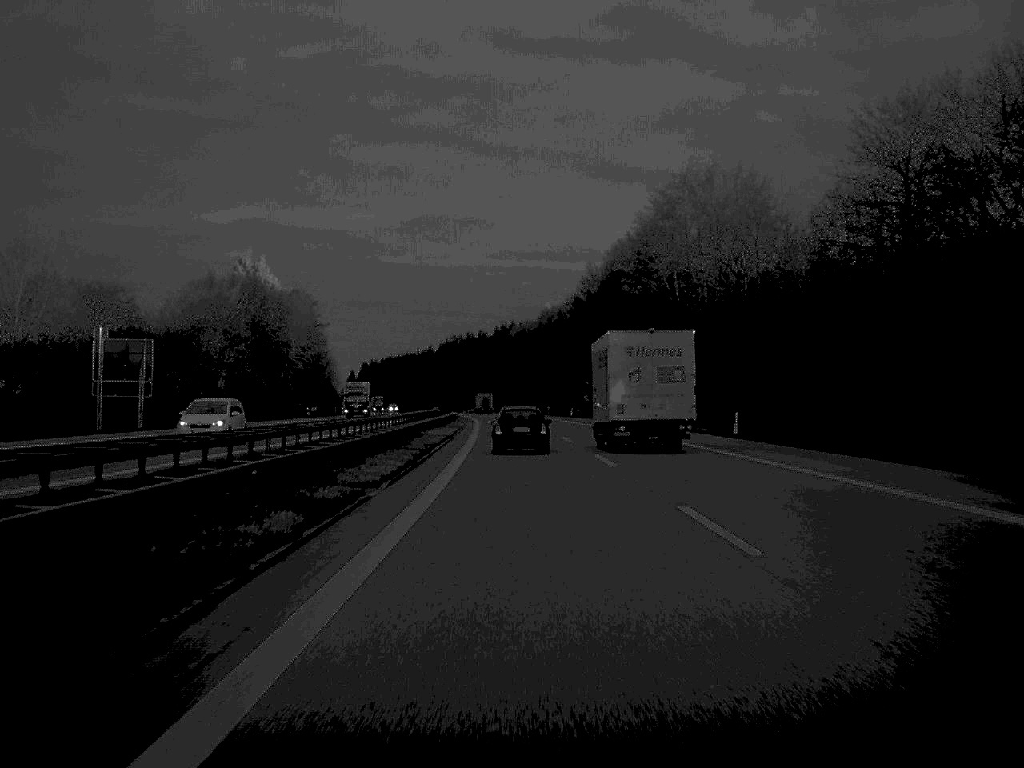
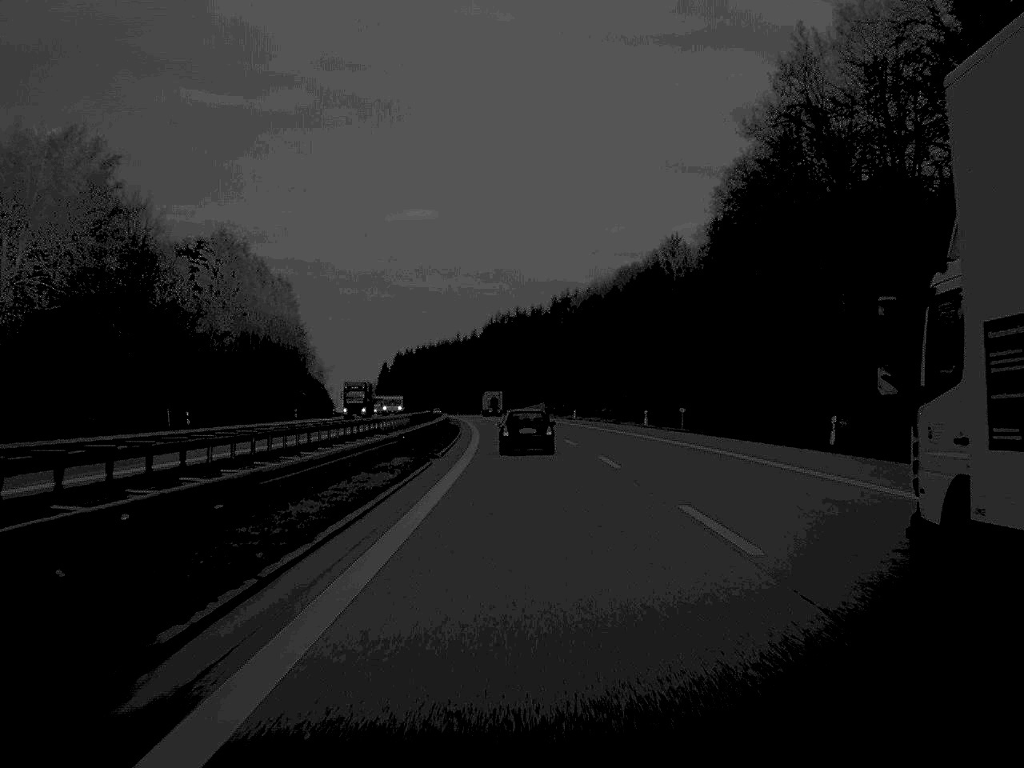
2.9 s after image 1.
(-2.5, +106.5) m; -3°
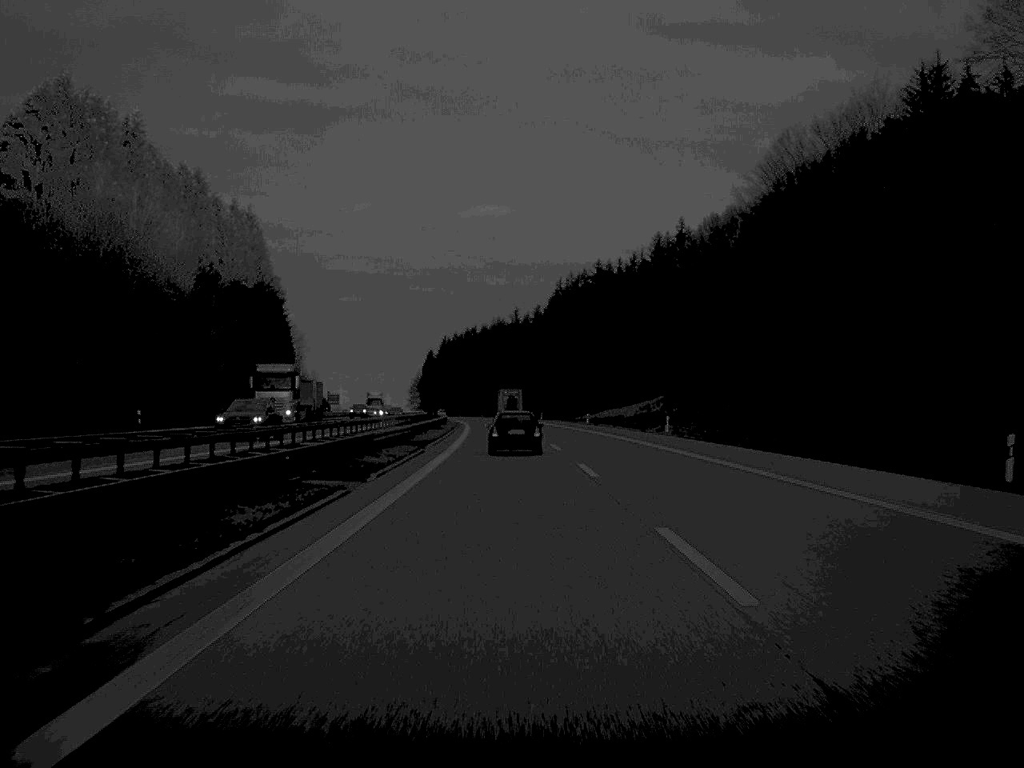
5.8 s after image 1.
(-2.8, +111.2) m; -3°
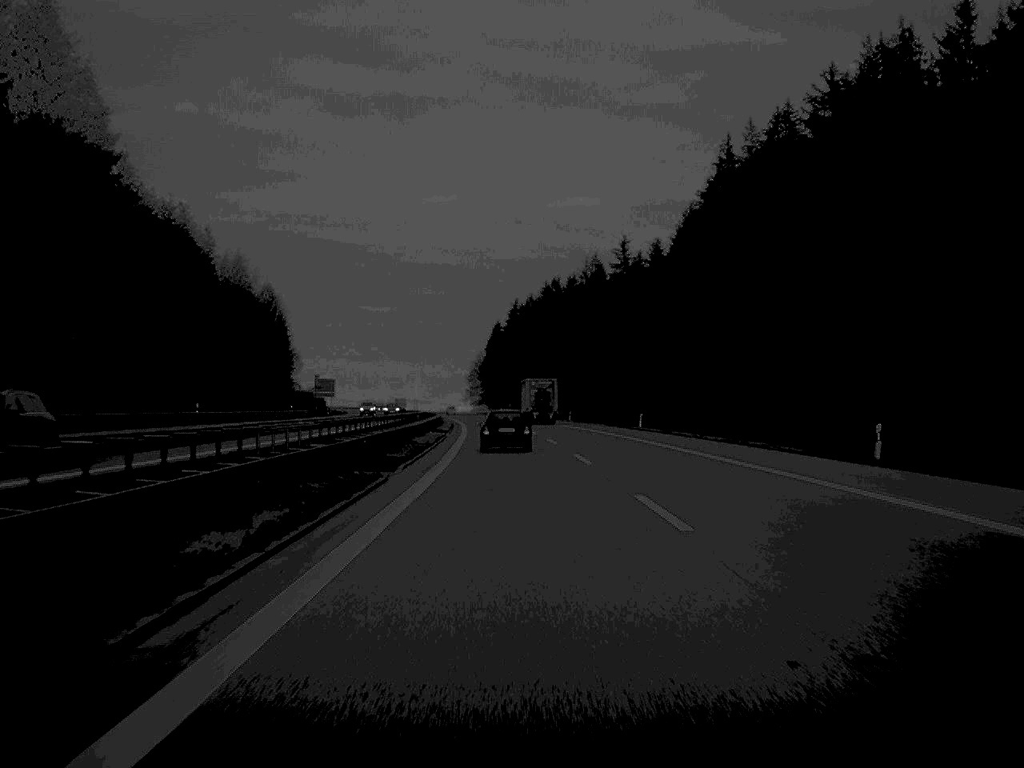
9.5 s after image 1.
(-4.9, +137.4) m; -4°
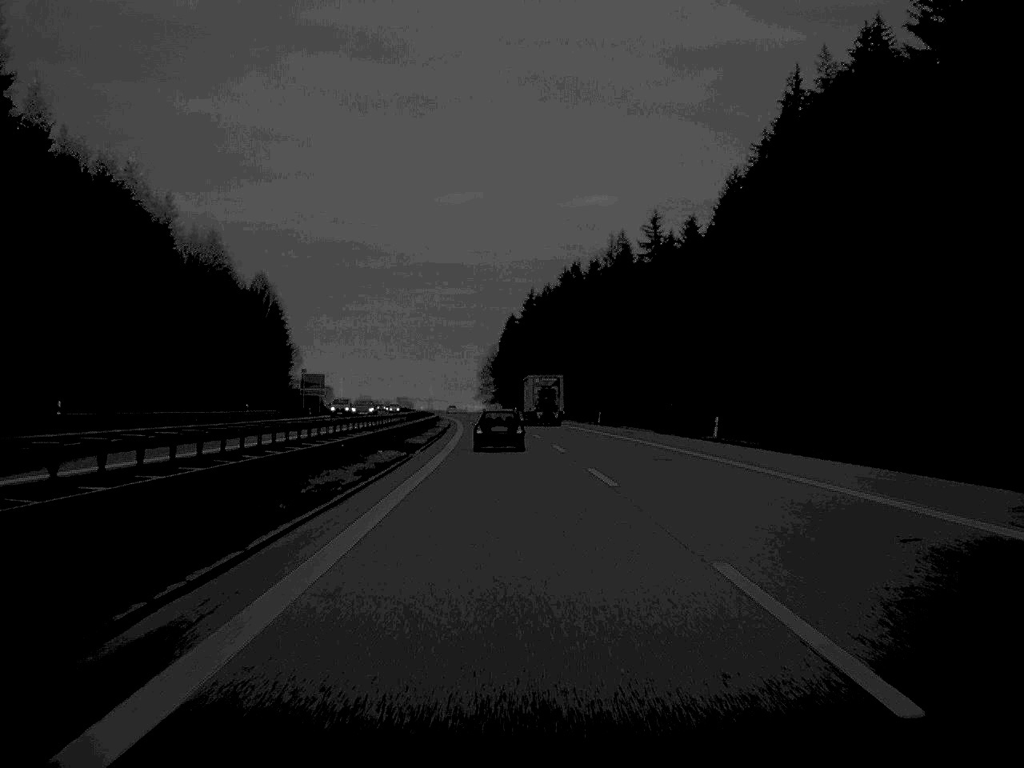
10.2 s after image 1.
(-0.2, +26.3) m; -1°
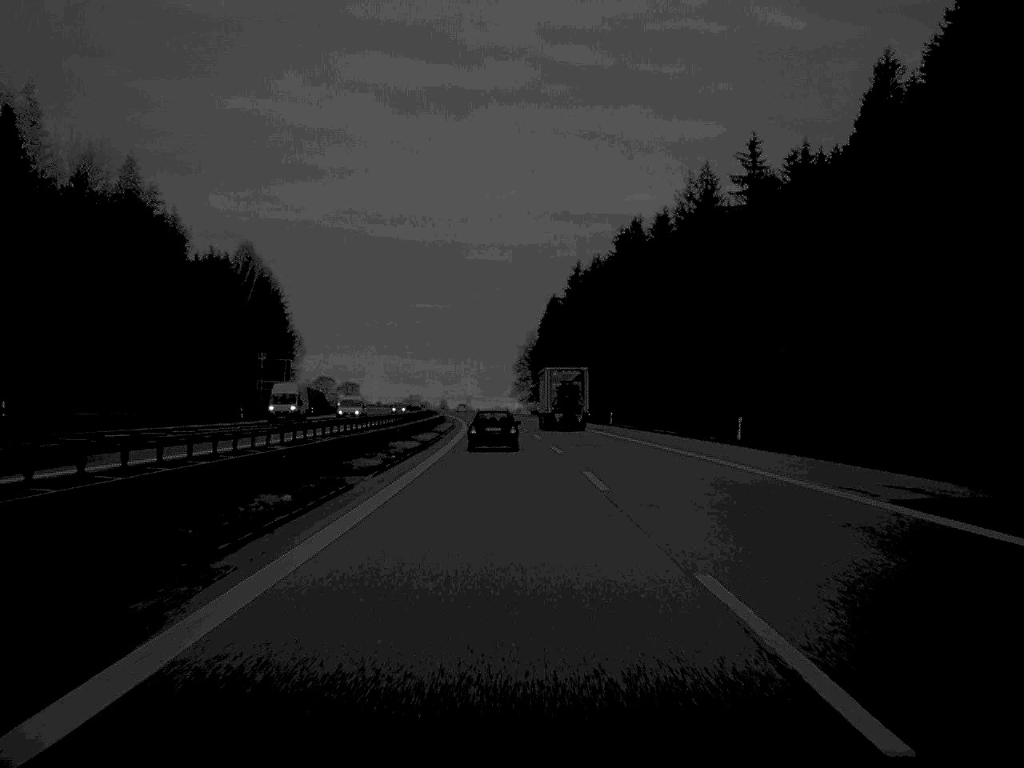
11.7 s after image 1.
(-0.9, +55.4) m; -2°
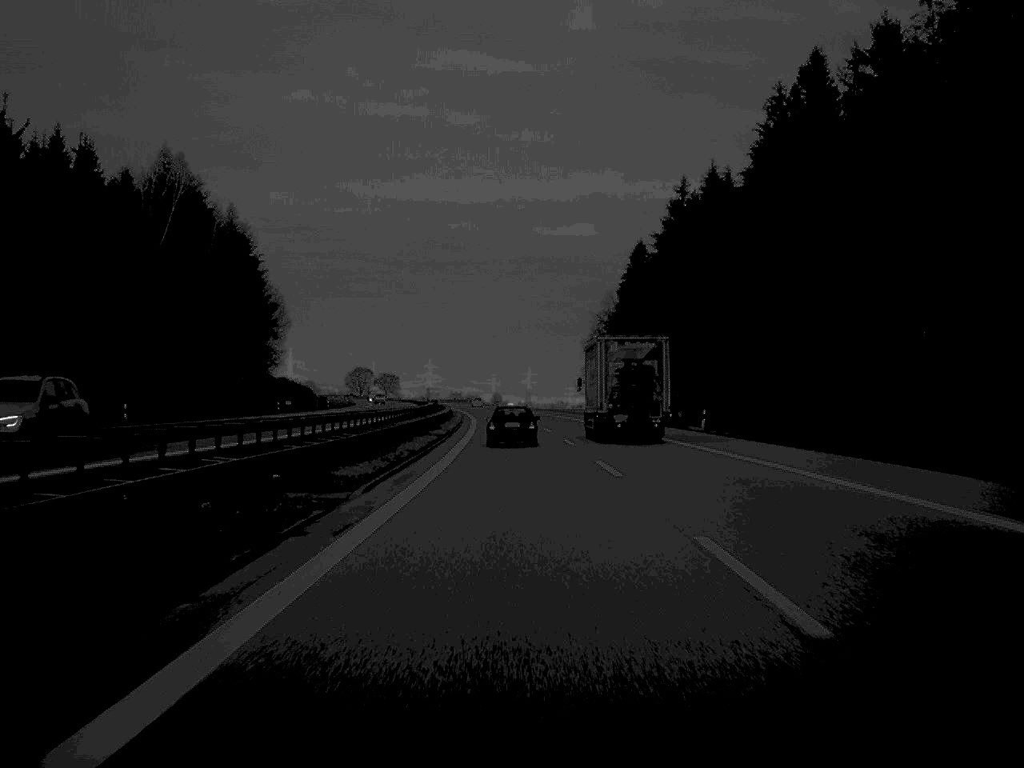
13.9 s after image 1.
(-2.2, +86.3) m; -3°
